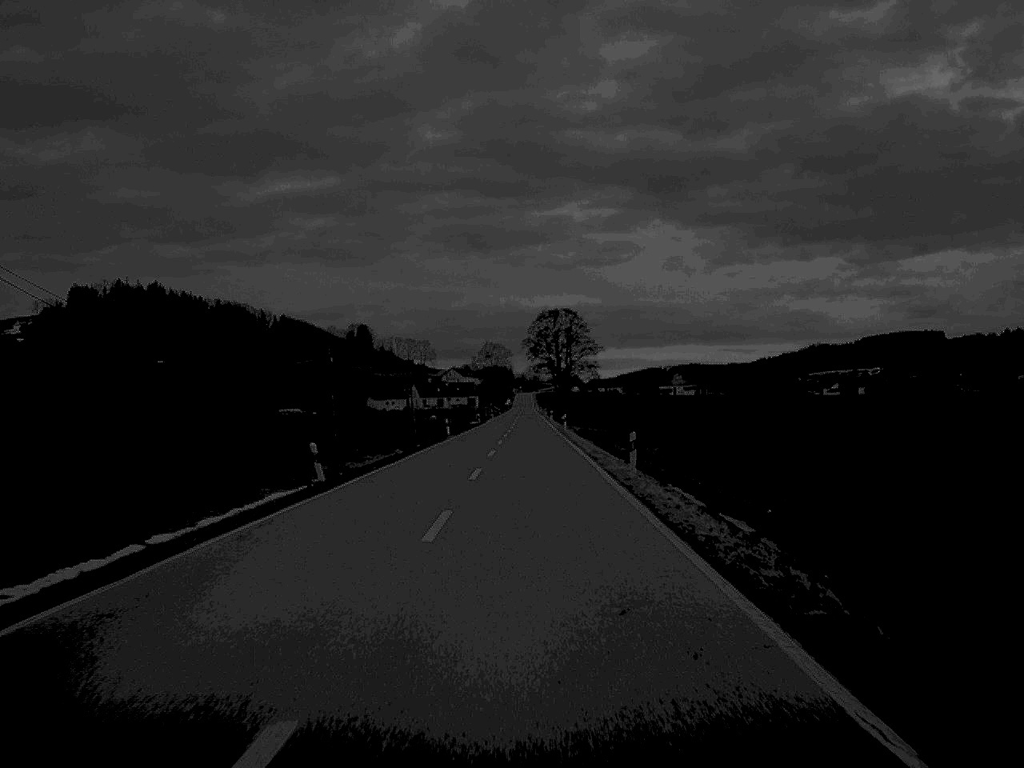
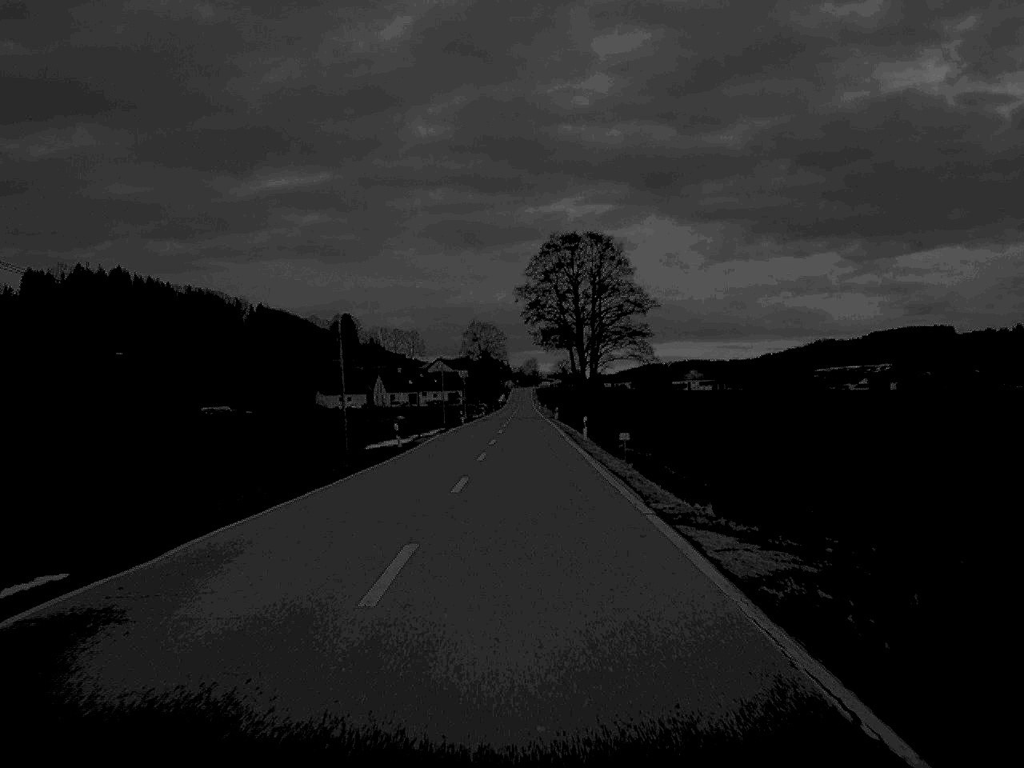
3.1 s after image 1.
(+0.2, +78.2) m; 0°
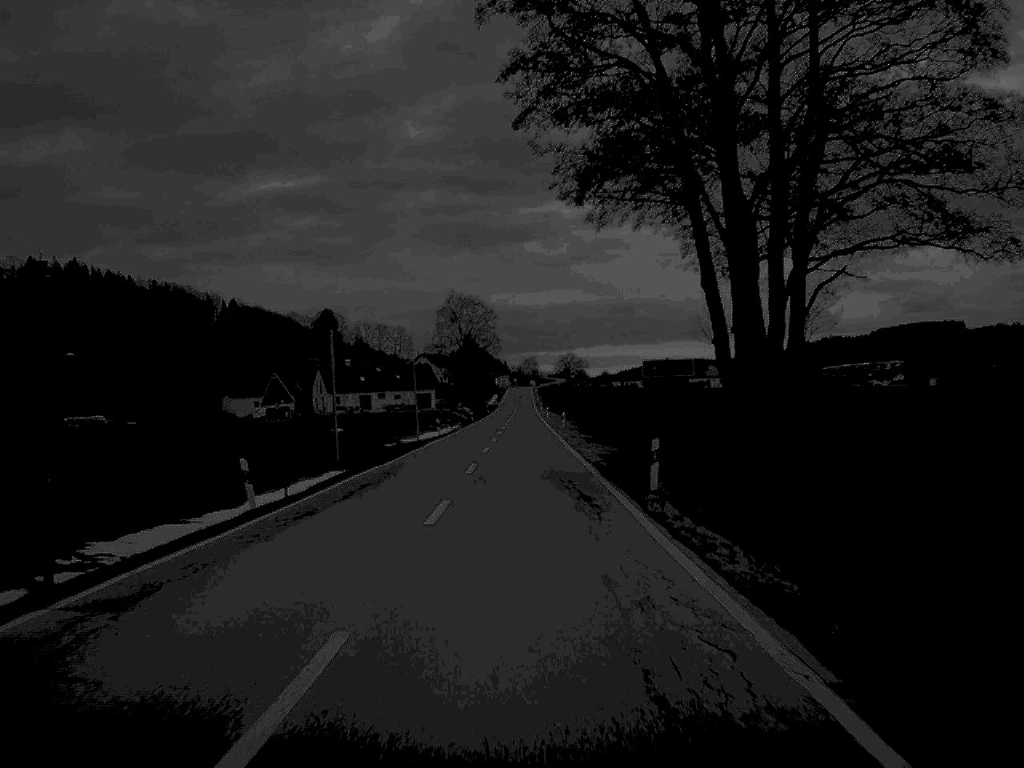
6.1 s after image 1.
(0.0, +77.8) m; 0°
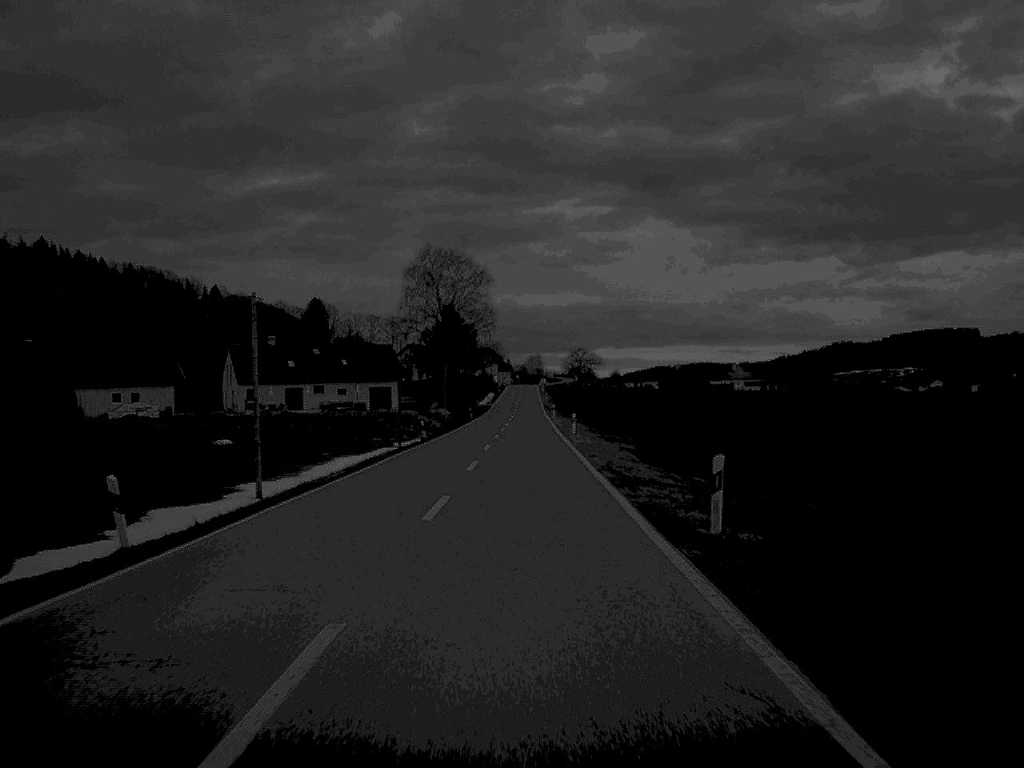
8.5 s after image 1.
(0.0, +60.9) m; 0°
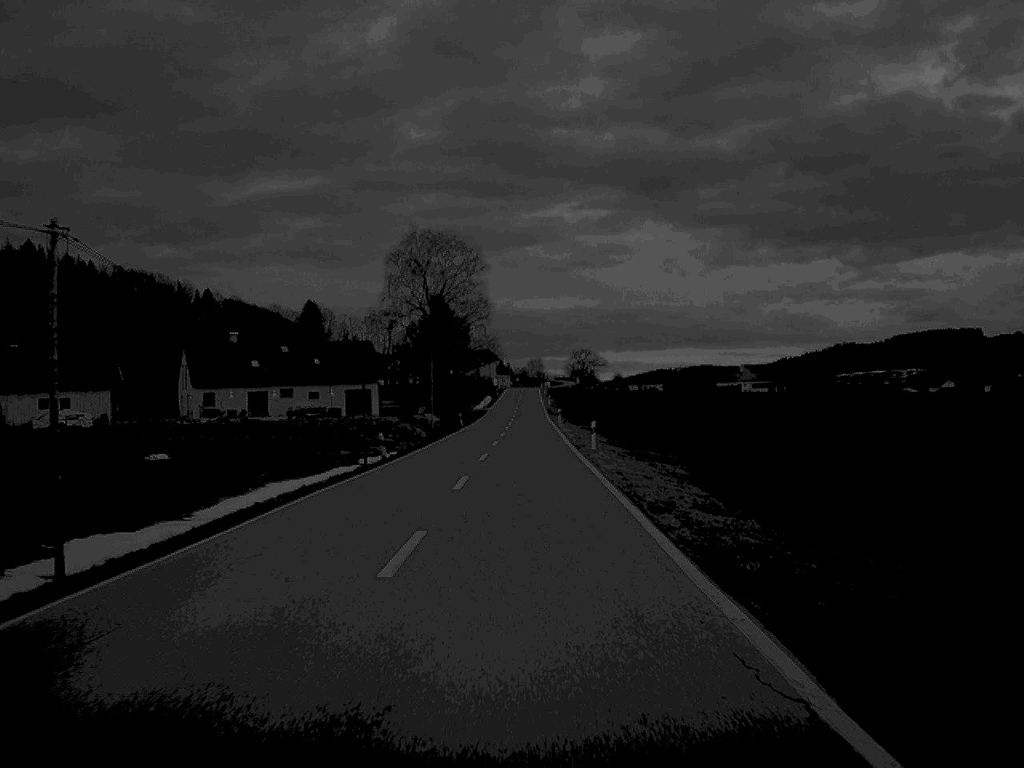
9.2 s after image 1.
(0.0, +17.7) m; 0°
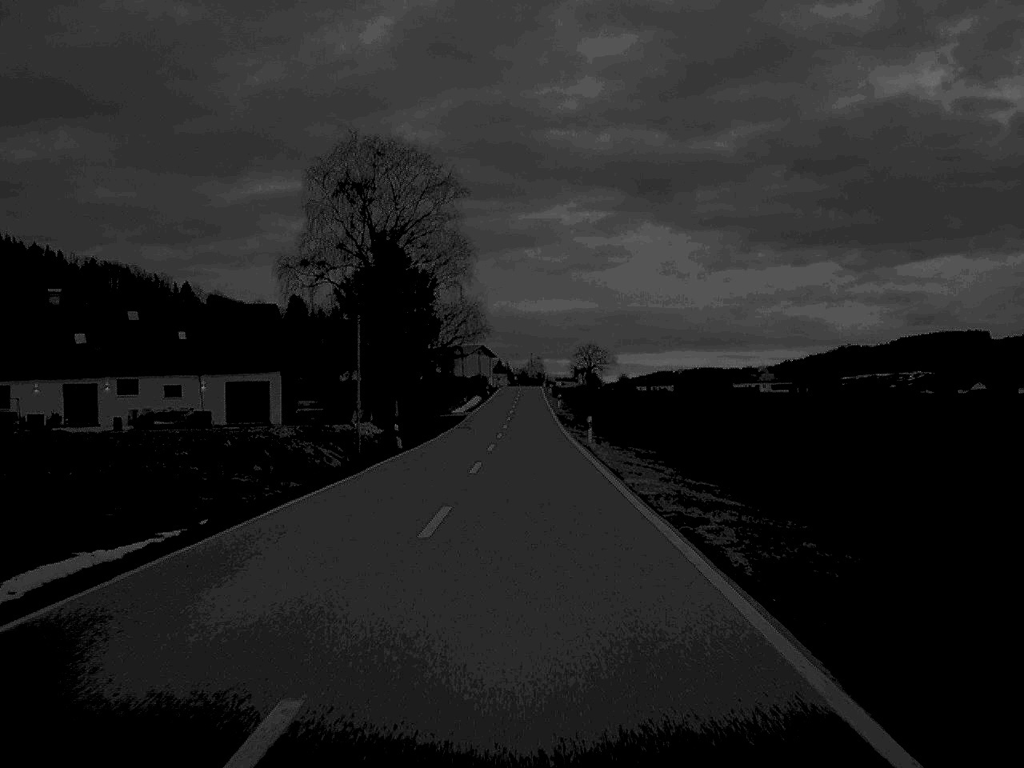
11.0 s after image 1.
(0.0, +45.4) m; 0°
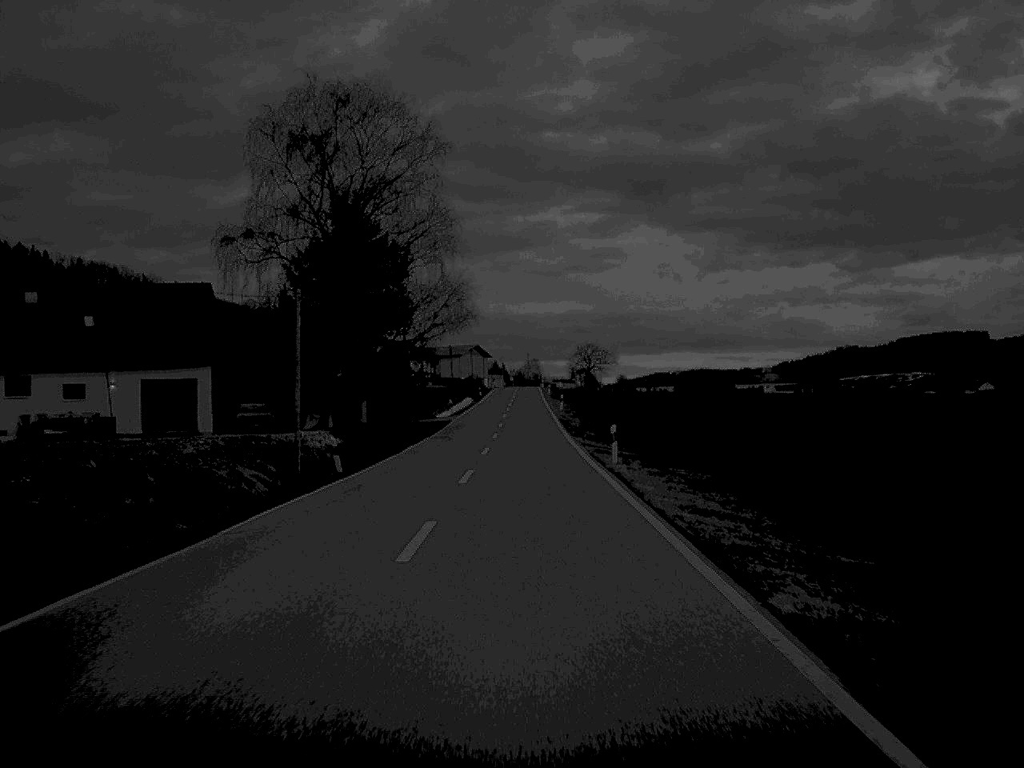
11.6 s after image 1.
(0.0, +14.9) m; 0°
